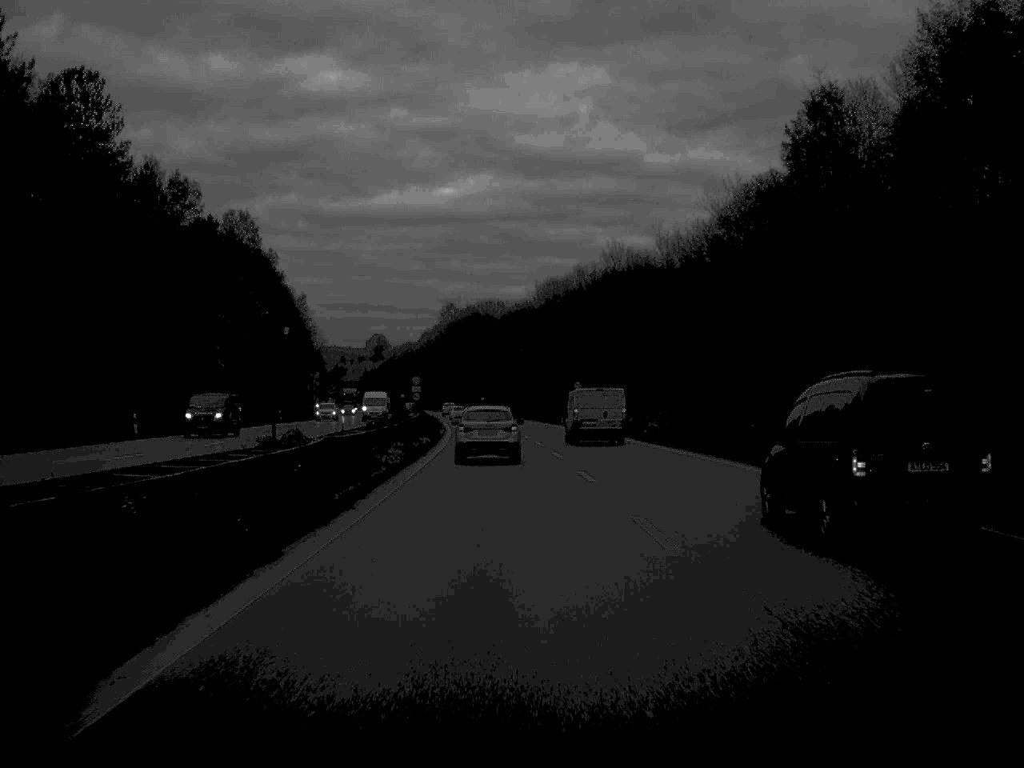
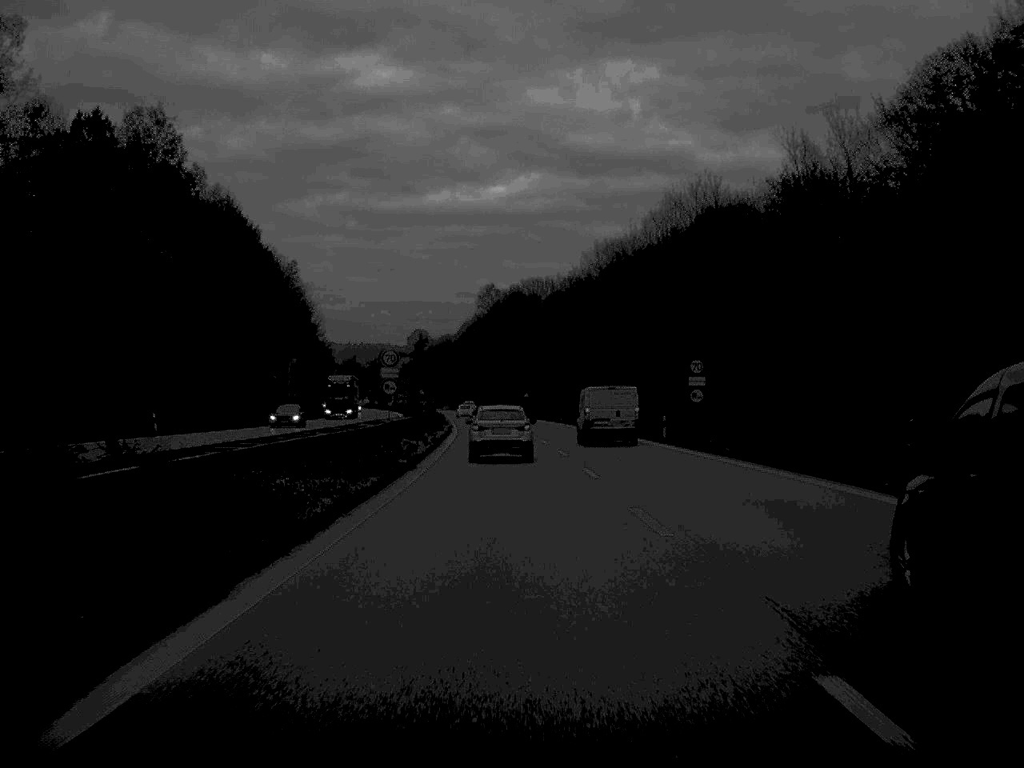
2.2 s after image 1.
(-0.9, +46.8) m; -2°
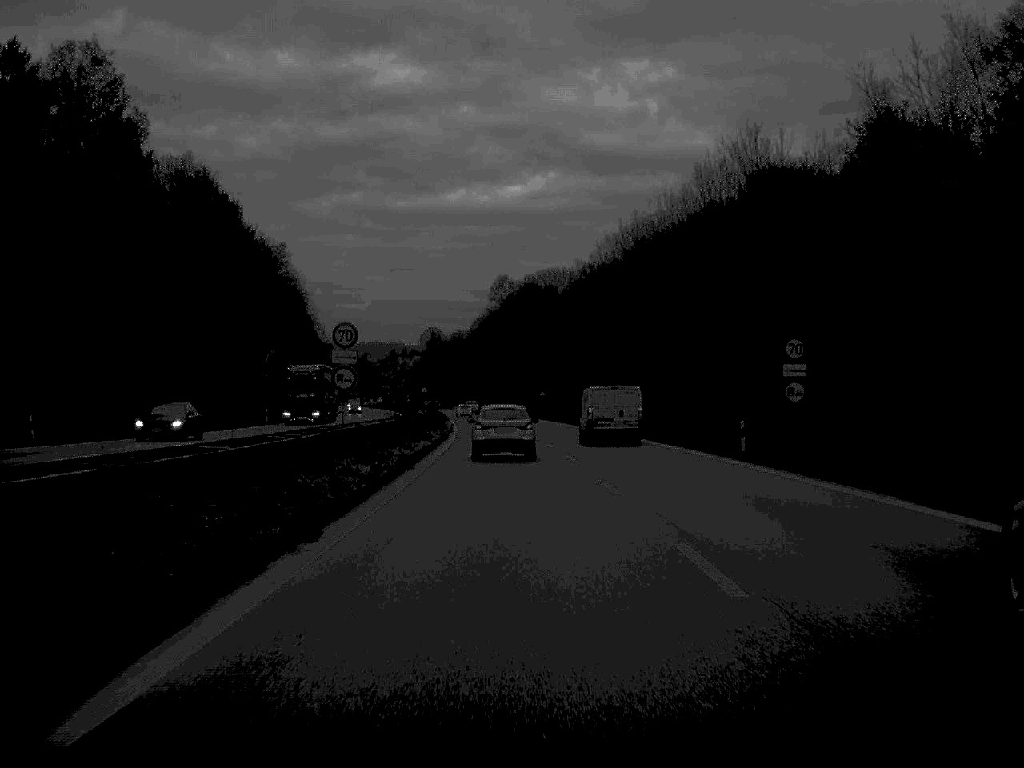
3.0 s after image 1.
(-0.1, +16.4) m; -1°
